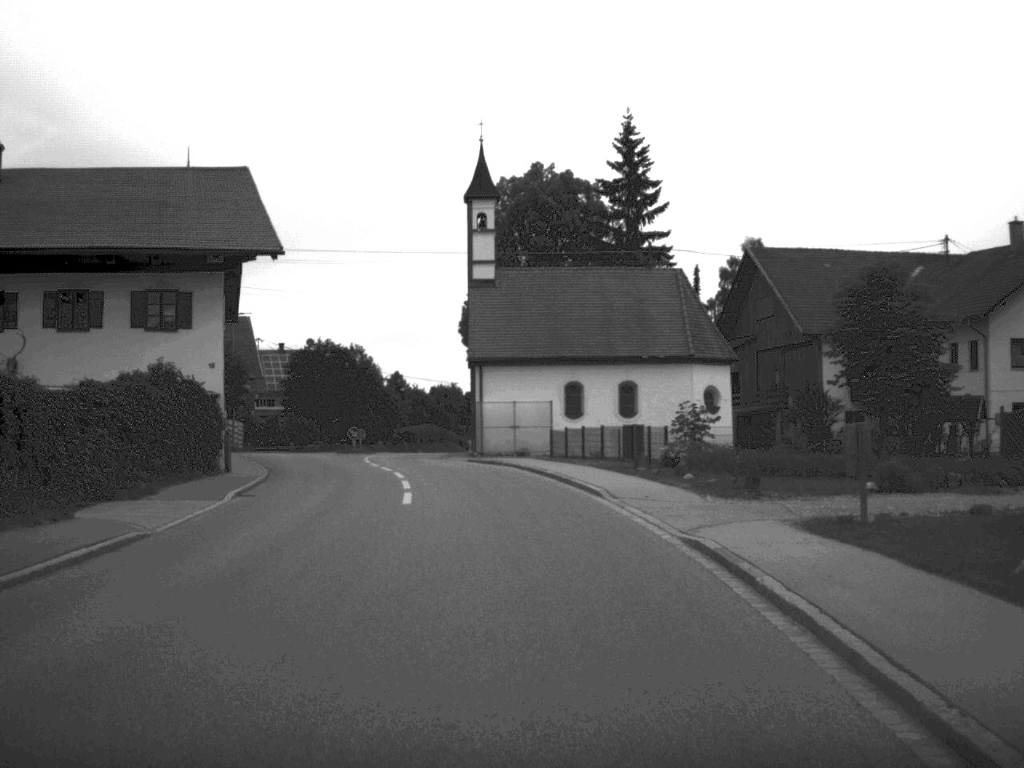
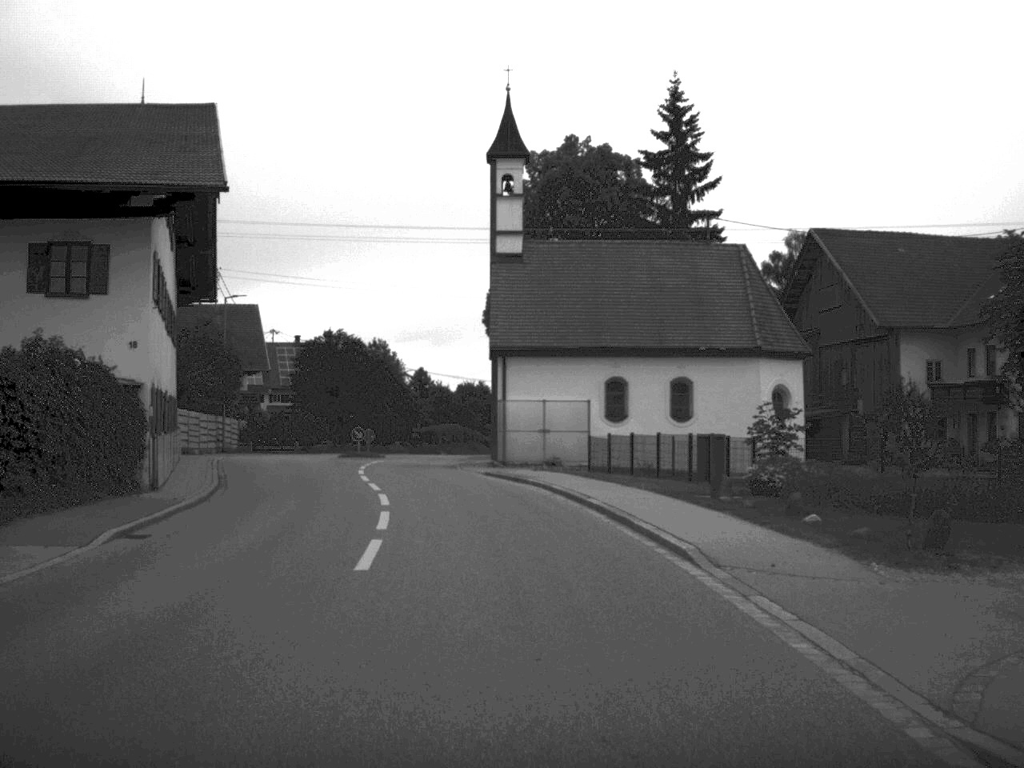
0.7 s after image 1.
(-0.1, +8.7) m; -1°
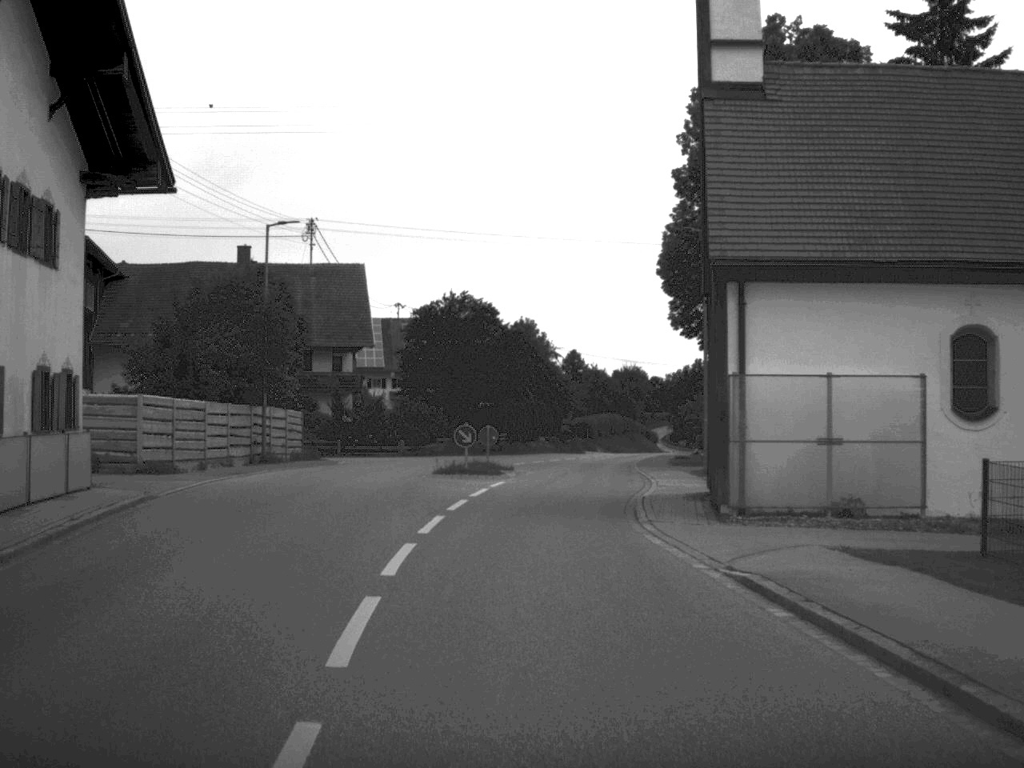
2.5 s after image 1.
(-1.5, +22.1) m; -7°
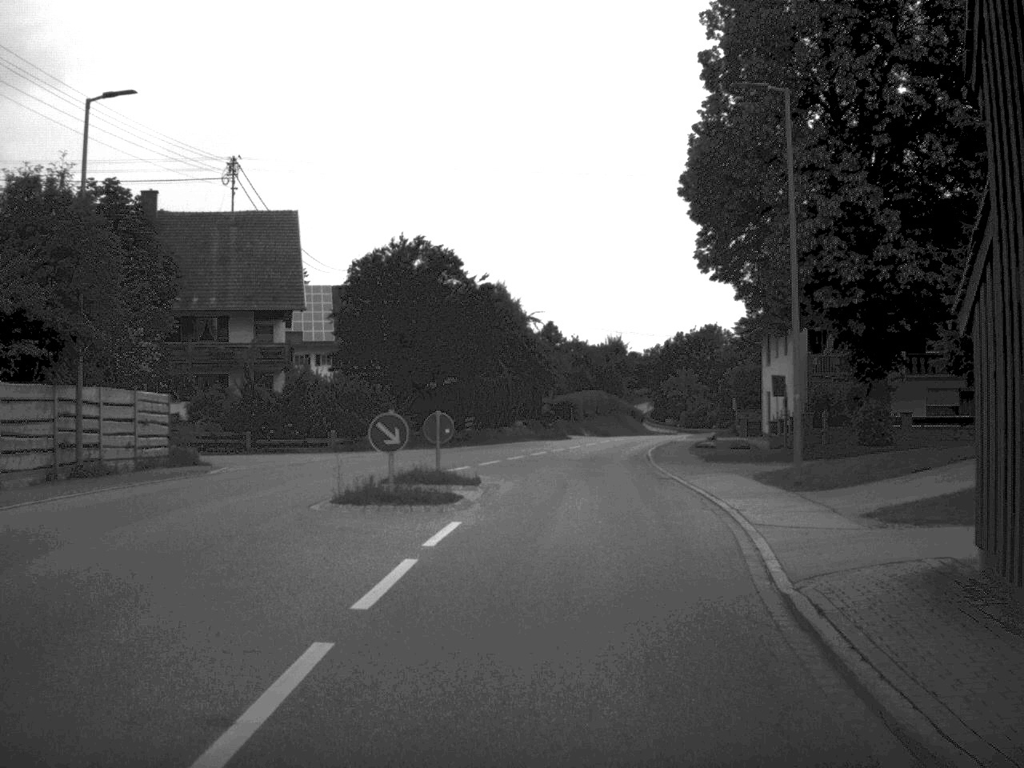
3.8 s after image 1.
(0.0, +15.6) m; +1°
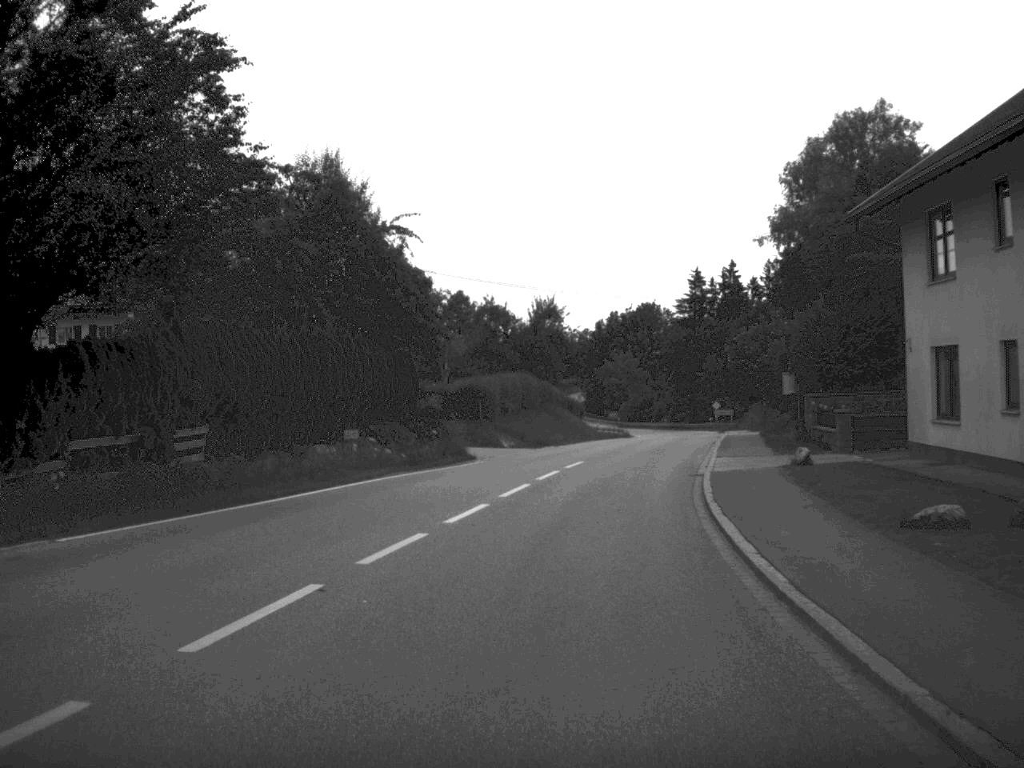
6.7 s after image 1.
(+1.6, +36.3) m; +3°
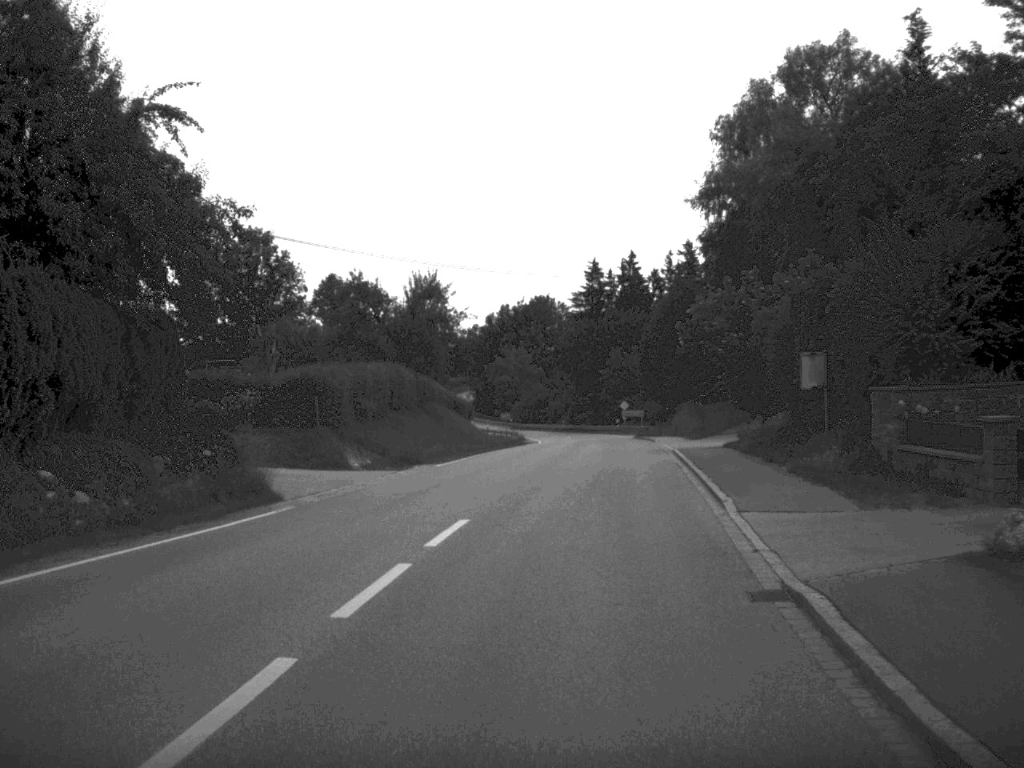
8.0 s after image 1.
(+0.7, +16.2) m; +5°
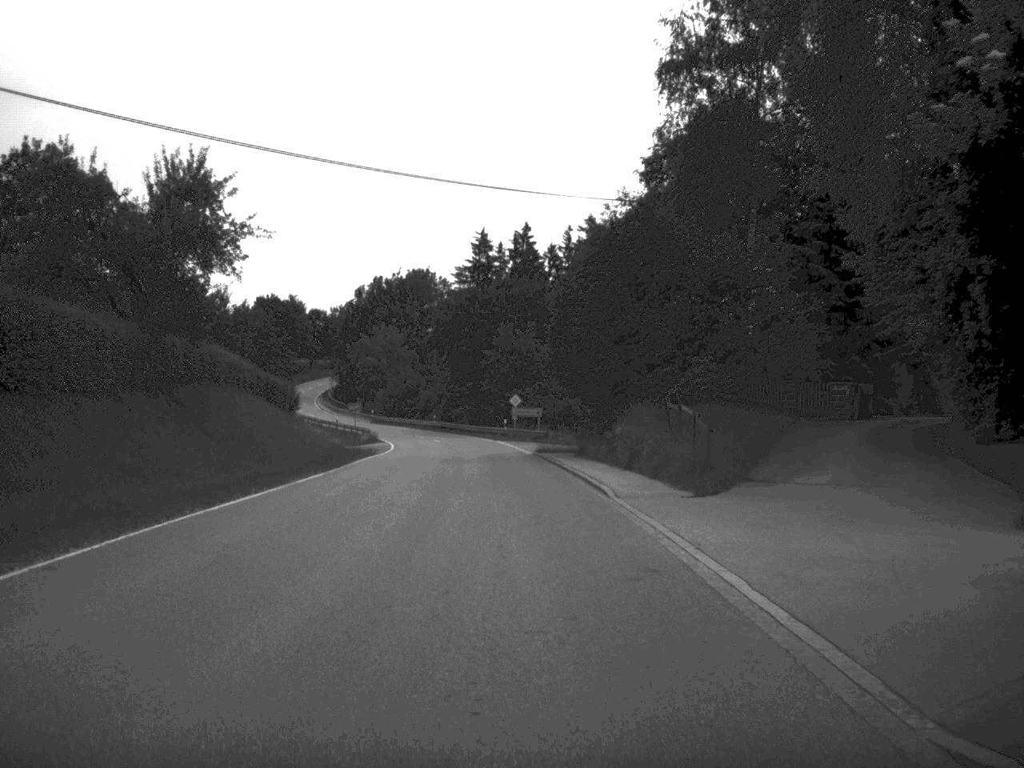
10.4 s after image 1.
(+1.7, +31.5) m; +5°
